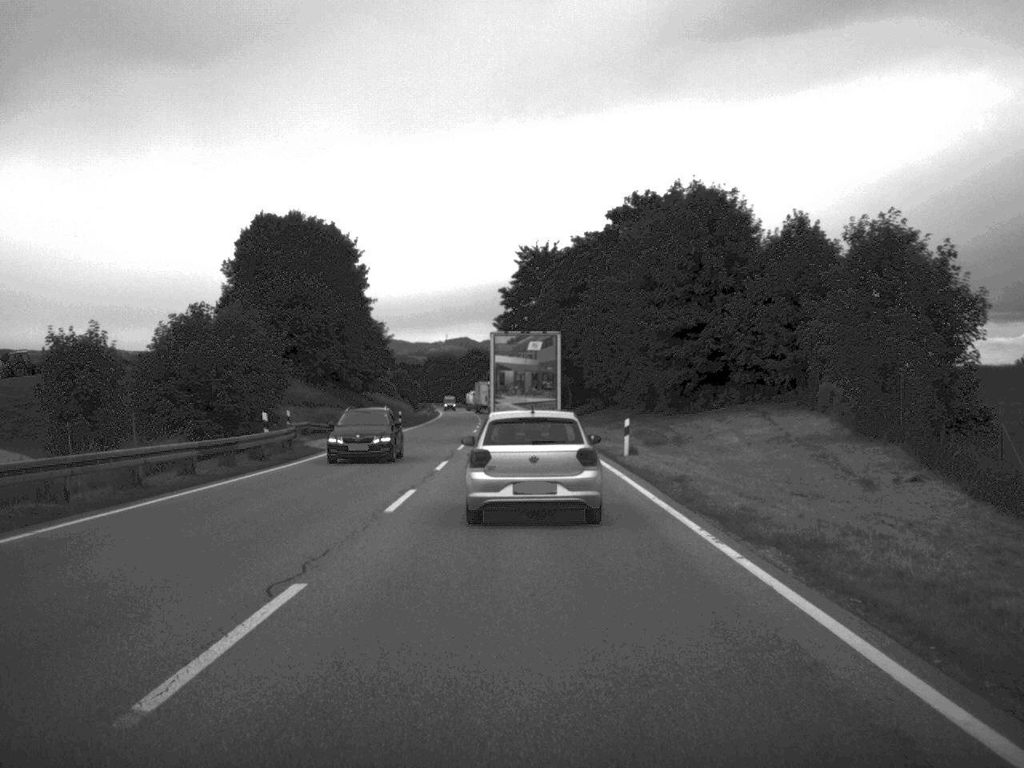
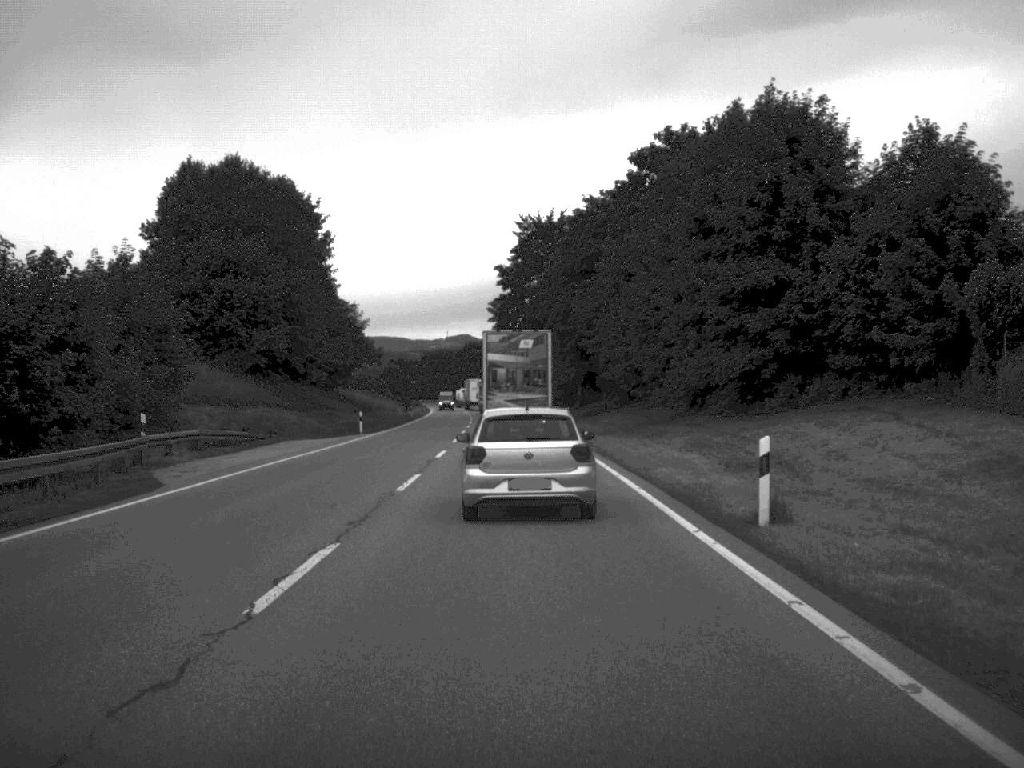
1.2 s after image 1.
(0.0, +19.9) m; 0°
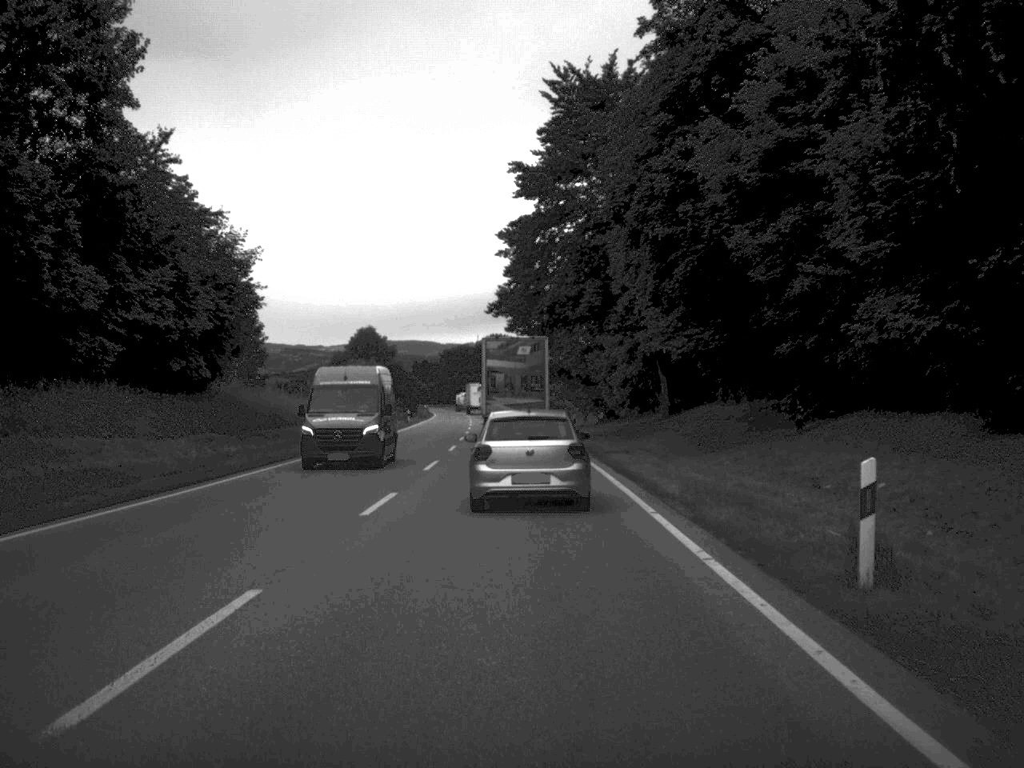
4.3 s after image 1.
(-0.5, +51.0) m; -2°
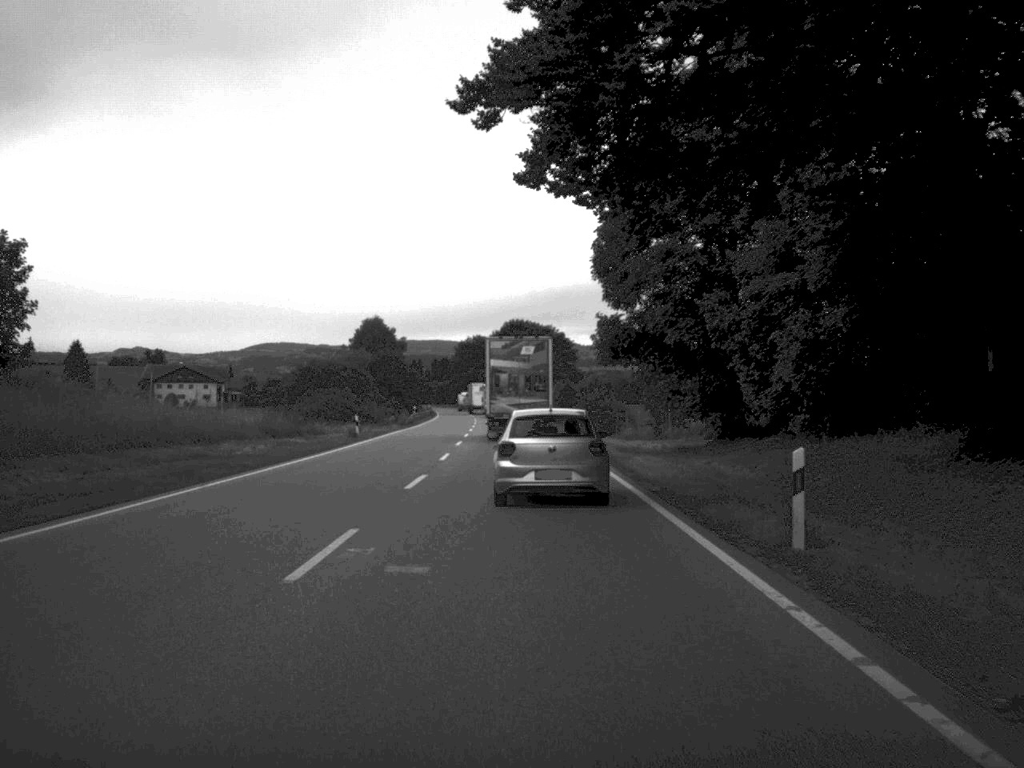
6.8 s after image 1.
(-0.5, +41.9) m; -1°
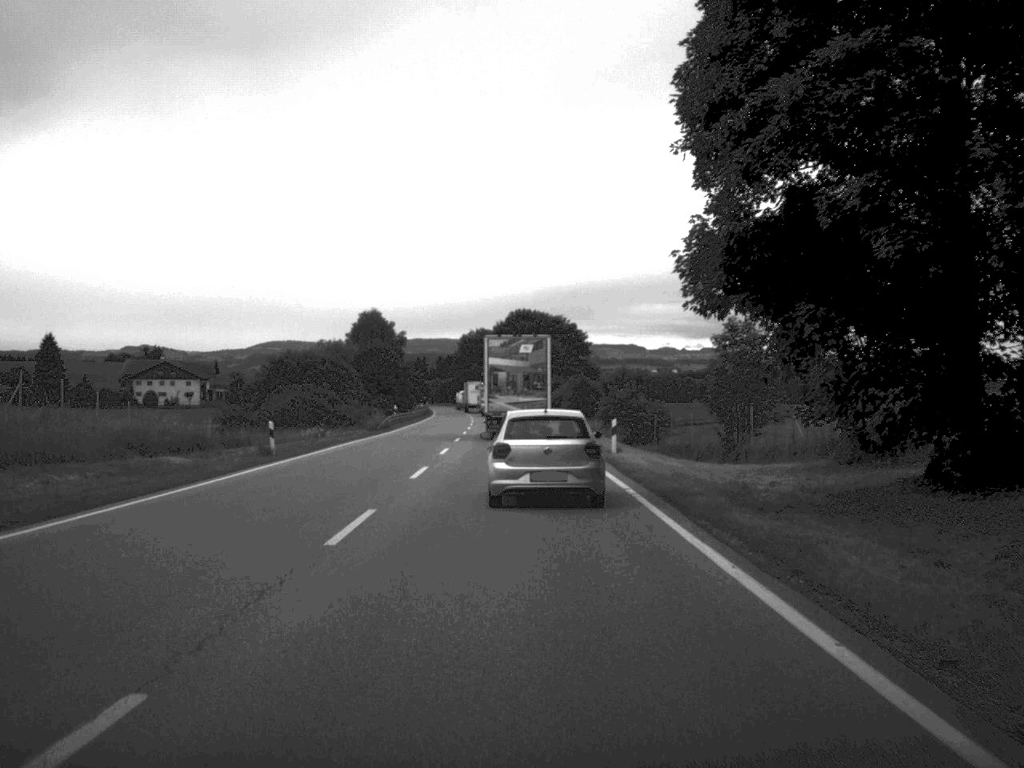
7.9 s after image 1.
(-0.1, +20.7) m; 0°
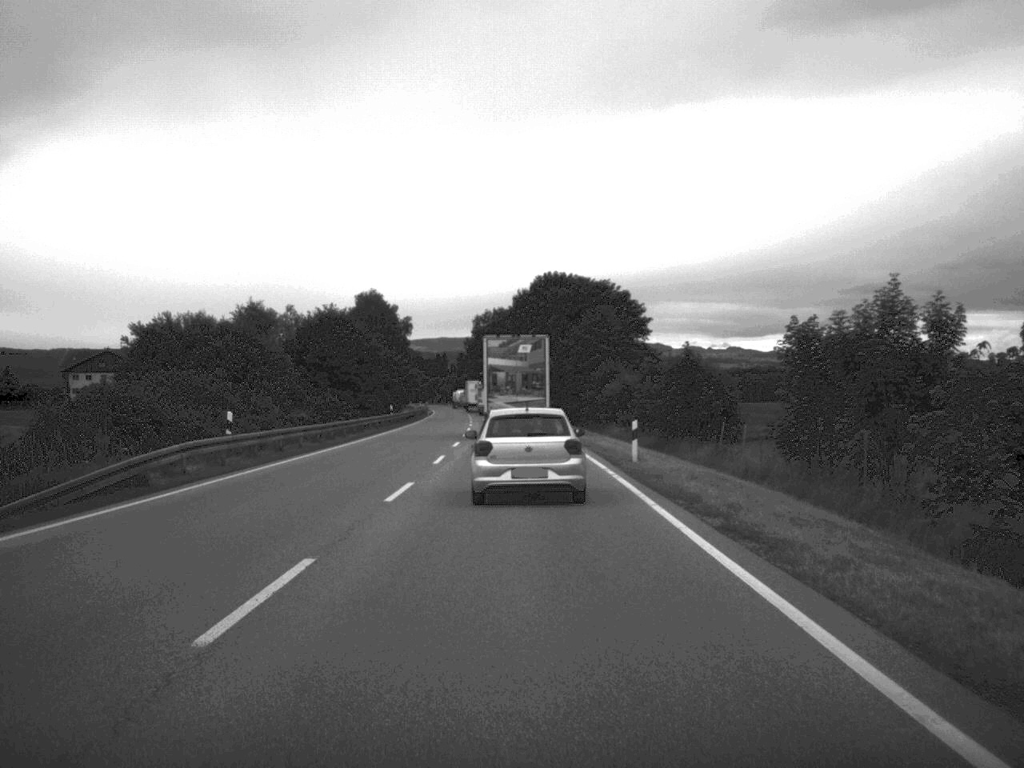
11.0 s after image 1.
(-0.7, +52.9) m; -1°
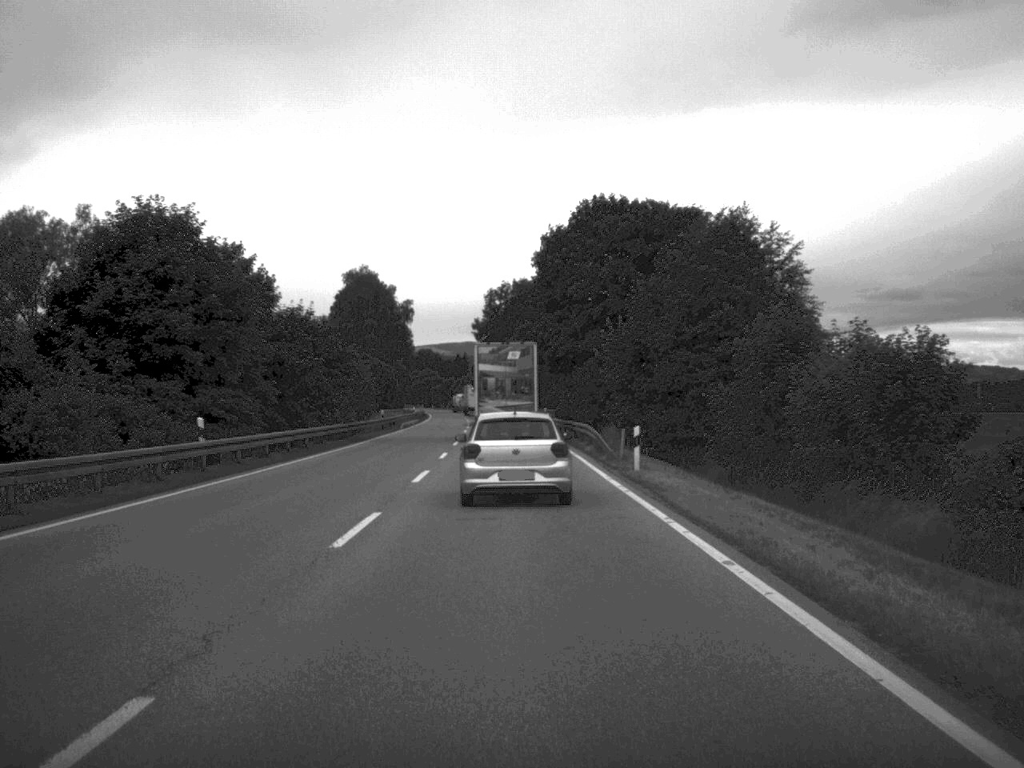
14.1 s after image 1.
(-0.7, +53.2) m; -1°
